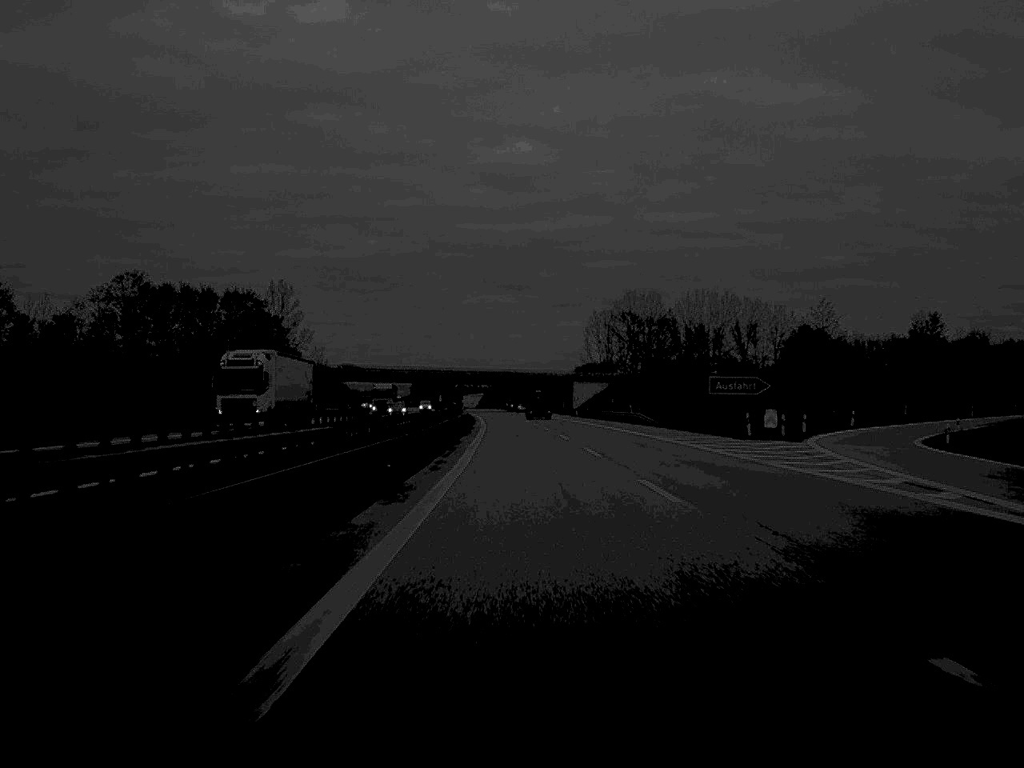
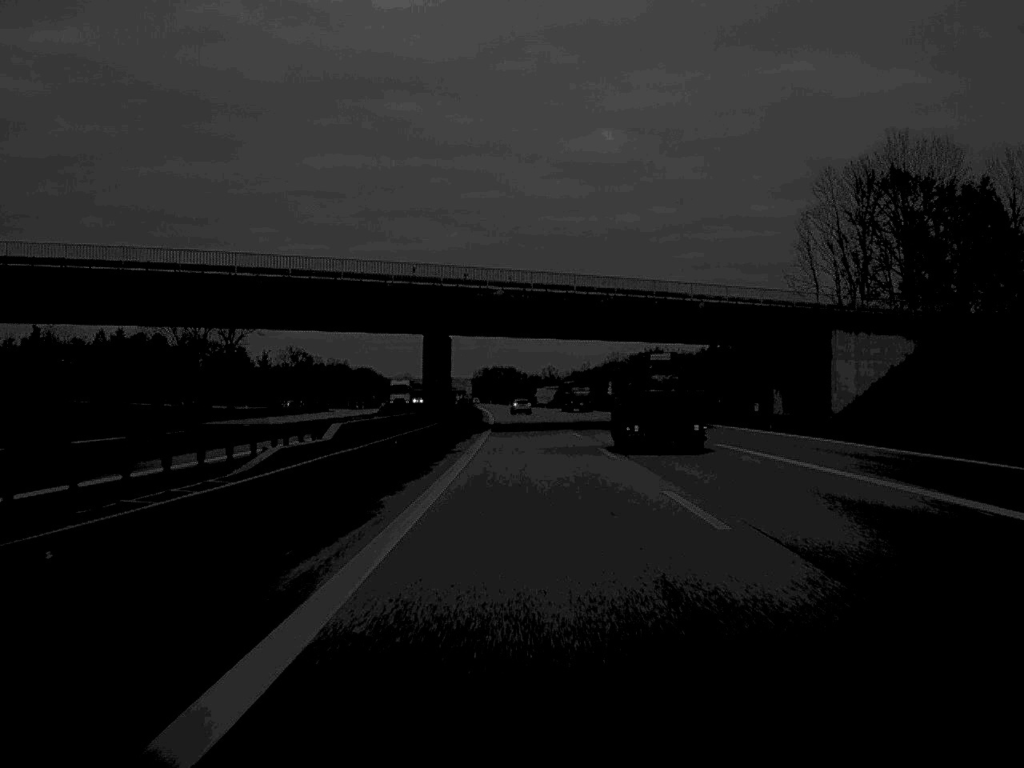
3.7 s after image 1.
(-5.1, +164.2) m; -4°
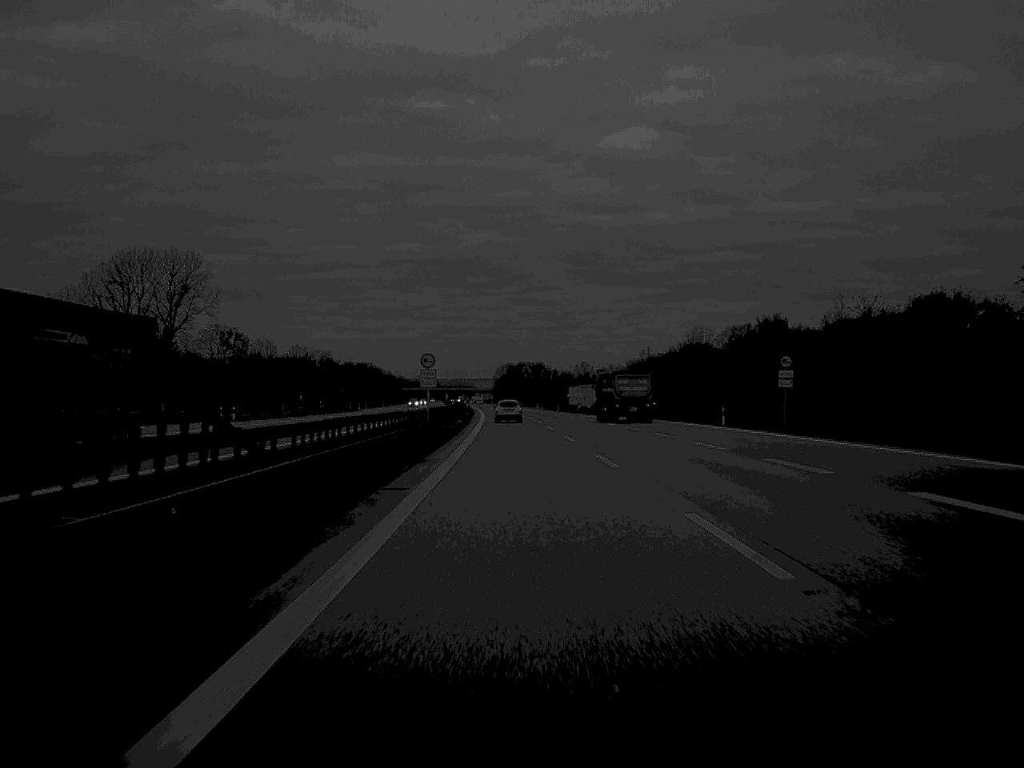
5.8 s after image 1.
(-0.9, +93.0) m; -1°
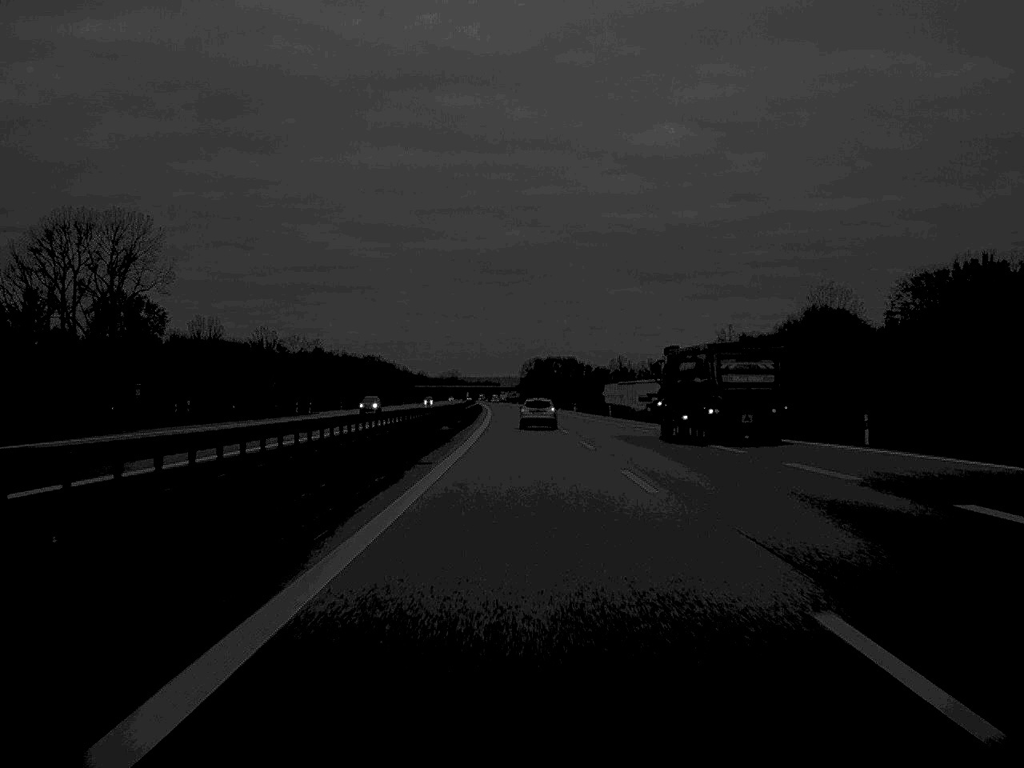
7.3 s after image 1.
(-0.7, +61.3) m; -1°
